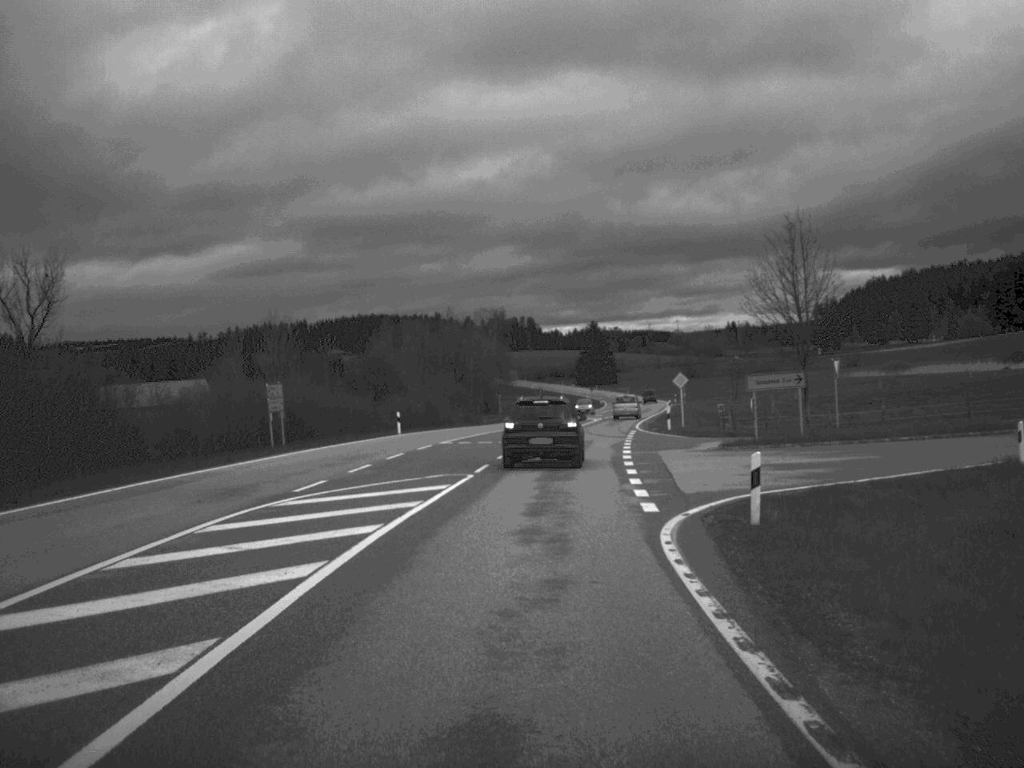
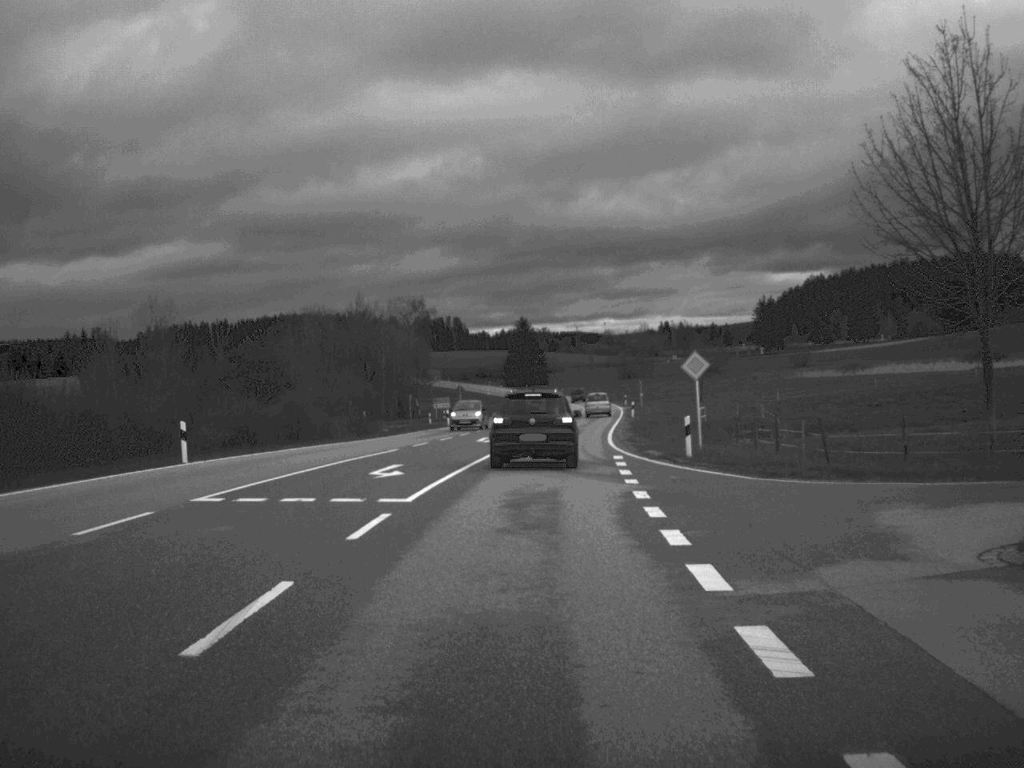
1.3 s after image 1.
(+0.7, +26.5) m; +3°
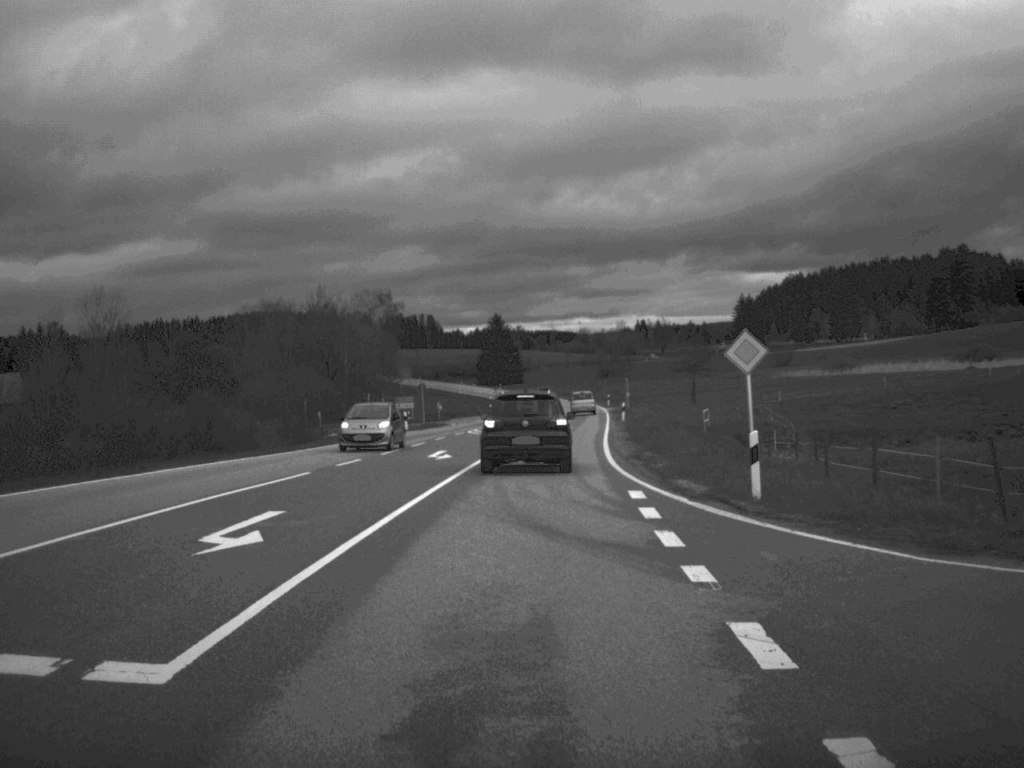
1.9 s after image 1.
(+0.1, +11.5) m; +1°
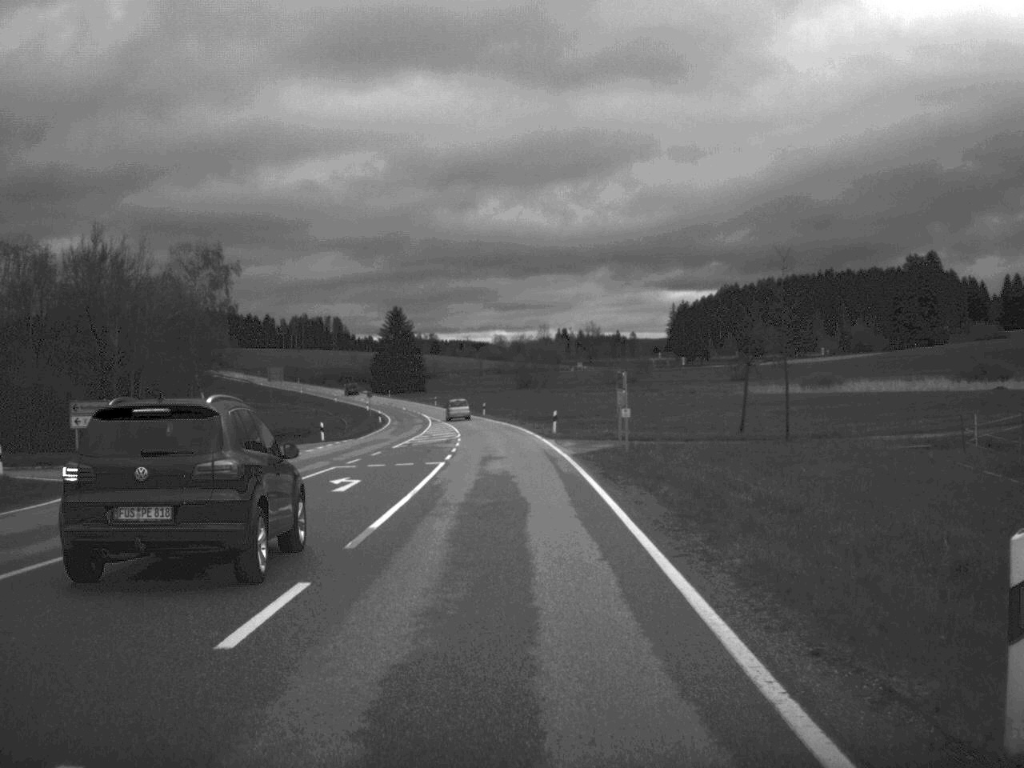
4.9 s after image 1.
(+2.2, +59.3) m; +4°
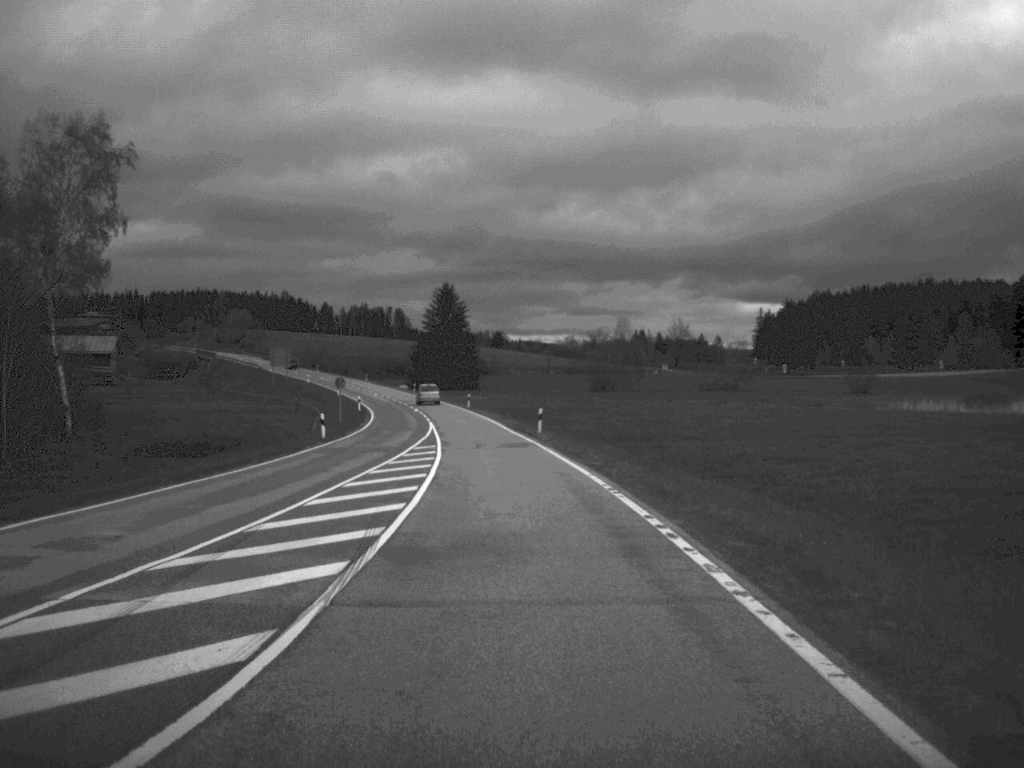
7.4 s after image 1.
(-1.3, +53.9) m; -3°
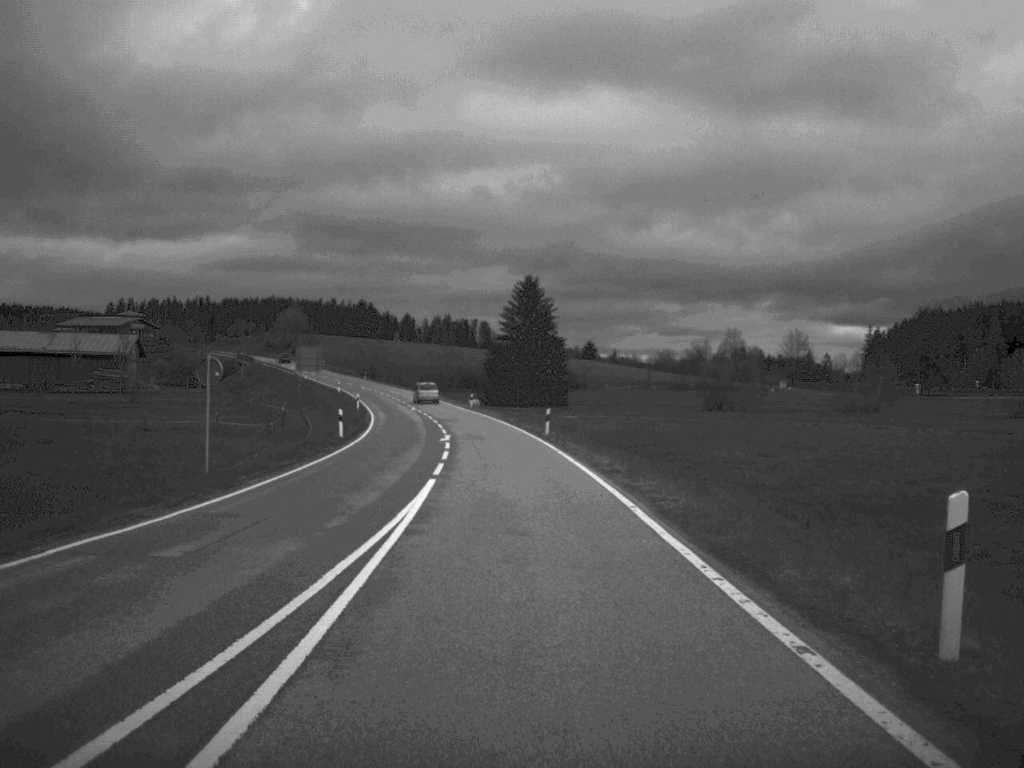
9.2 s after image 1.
(-1.5, +42.3) m; -4°
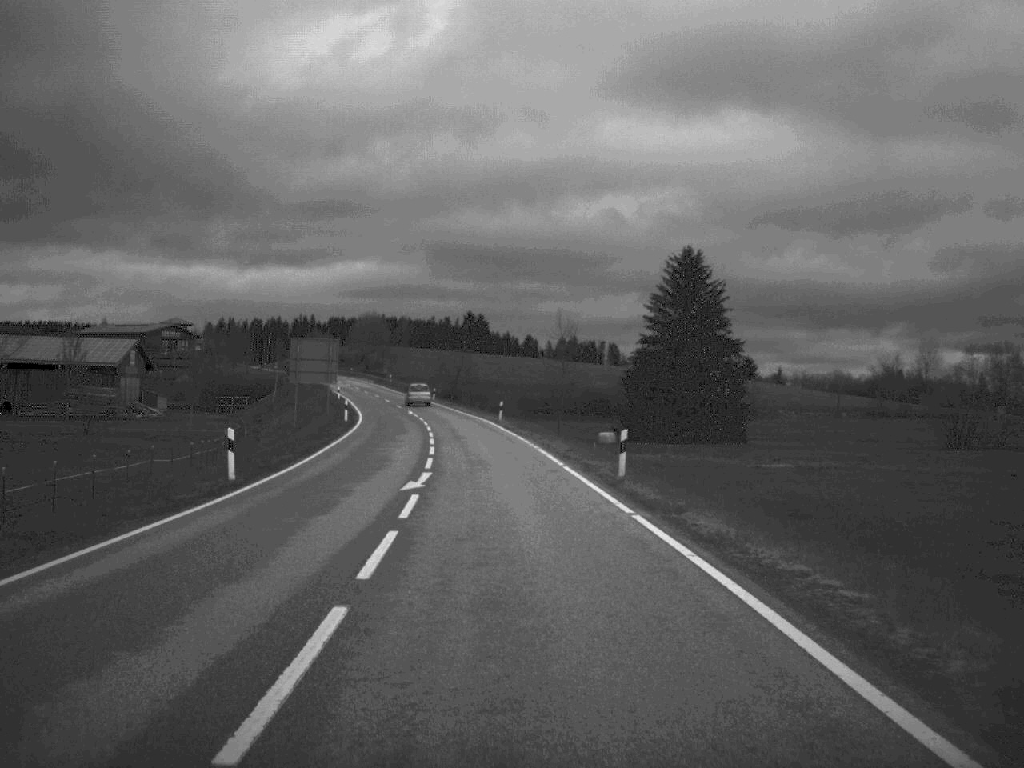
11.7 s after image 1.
(-3.0, +61.9) m; -6°
